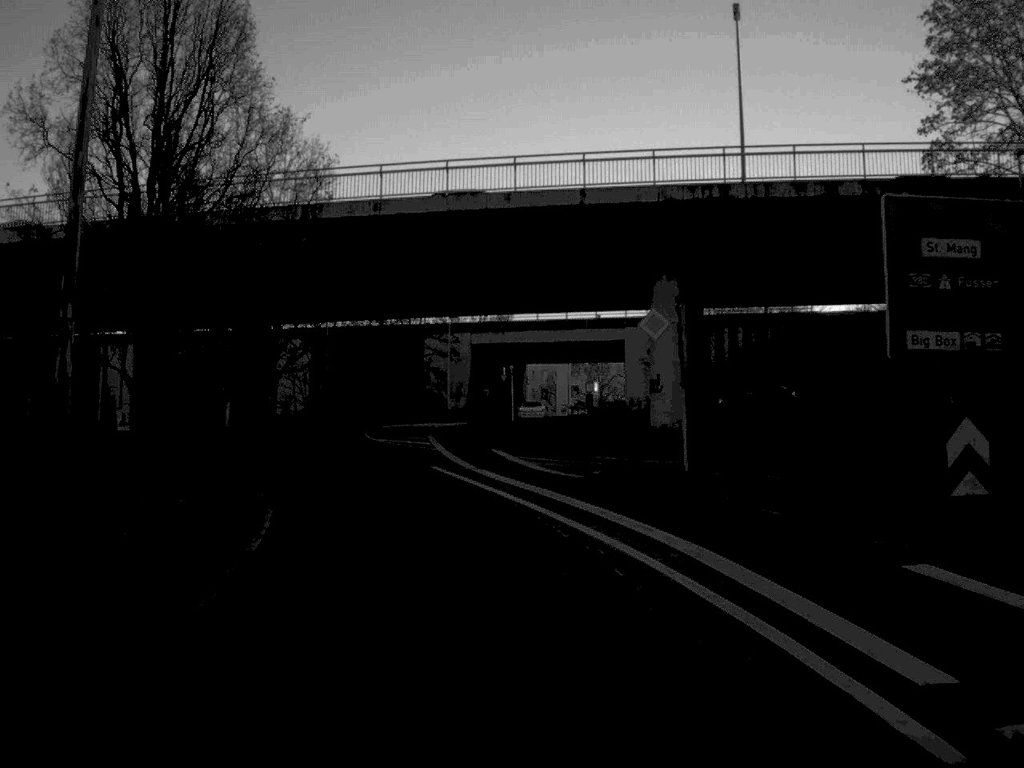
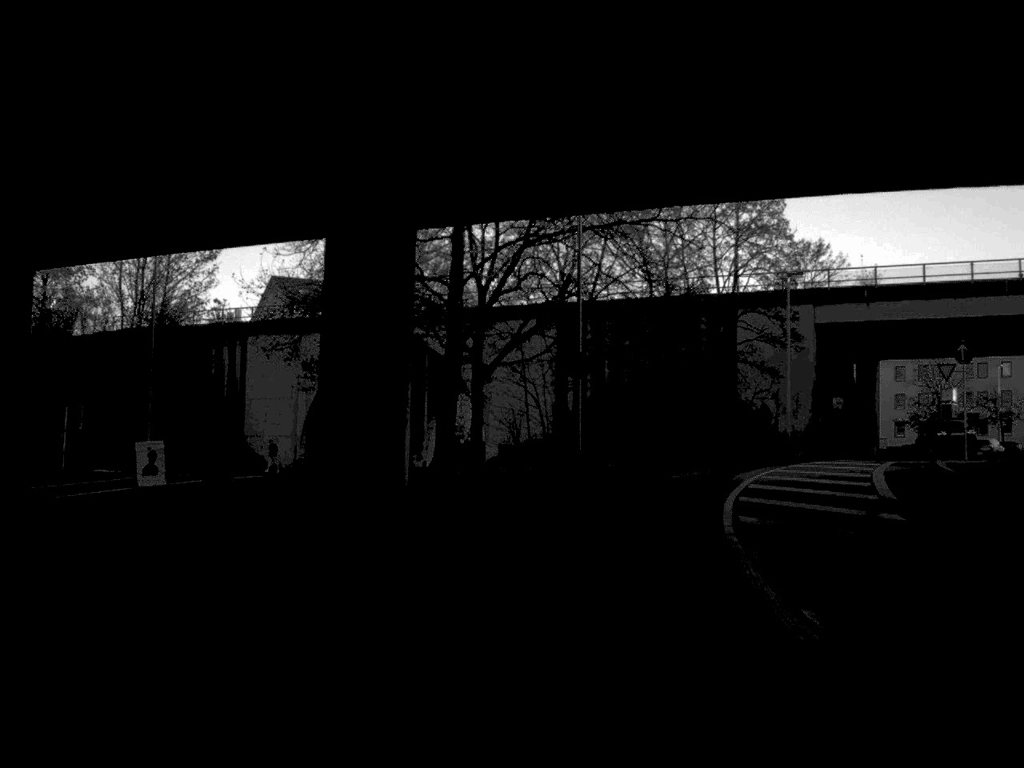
(-5.6, +37.5) m; -11°
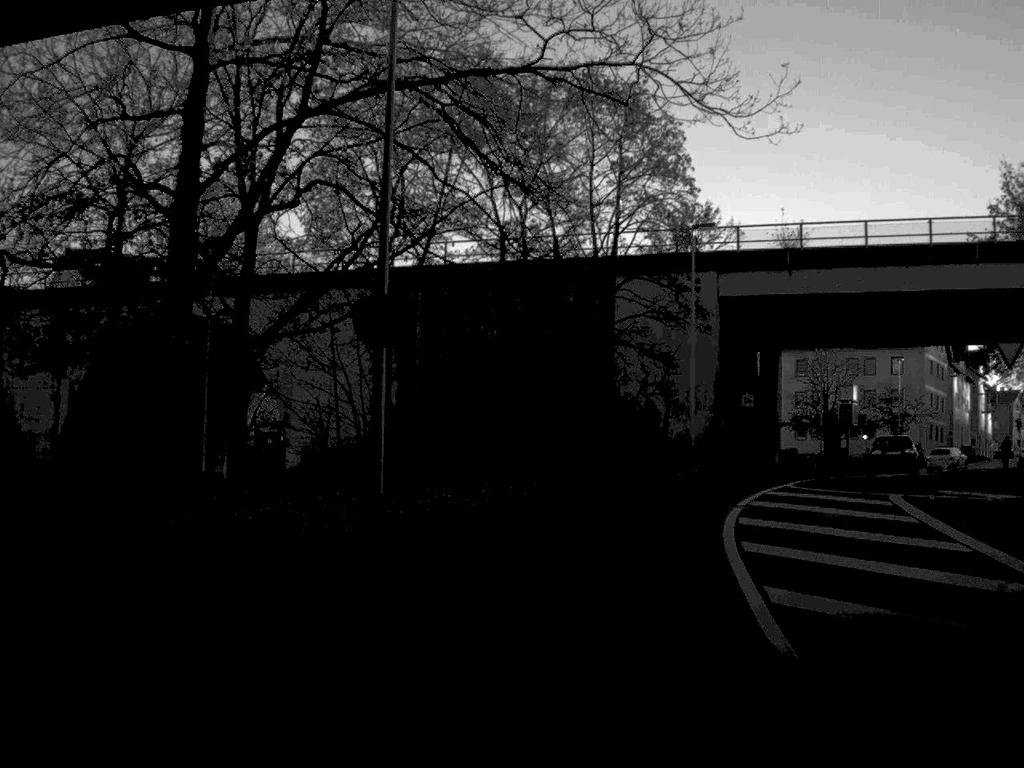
(+0.8, +14.5) m; +7°
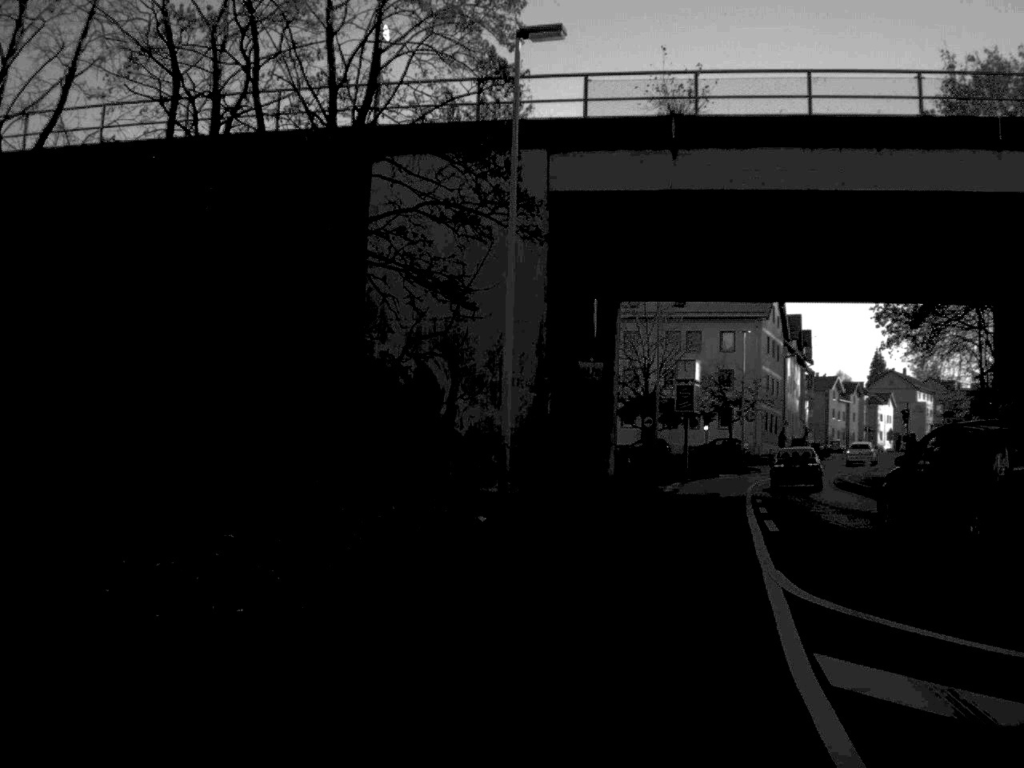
(+1.7, +19.1) m; +10°
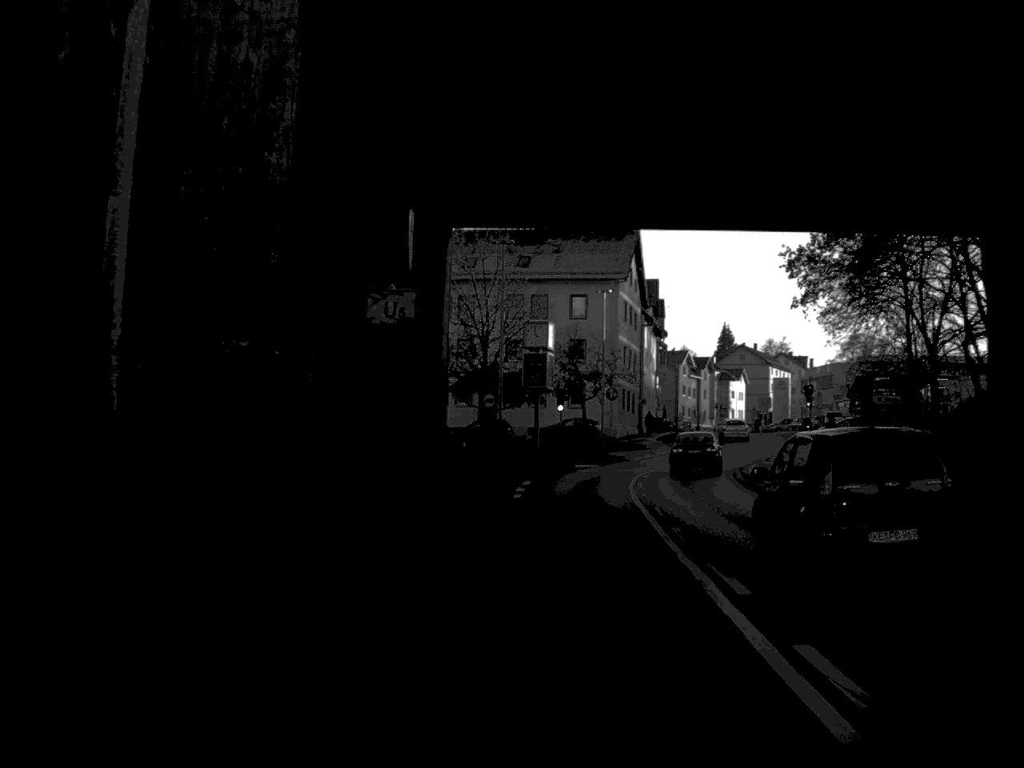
(+0.8, +12.6) m; +7°
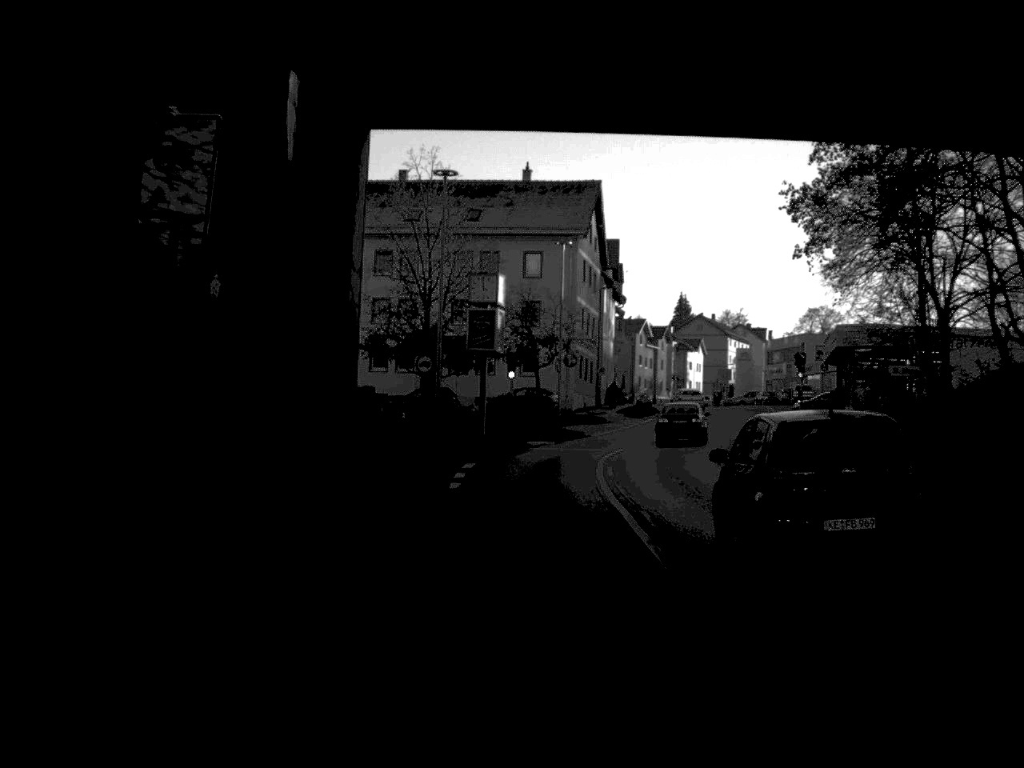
(+0.2, +7.4) m; +2°
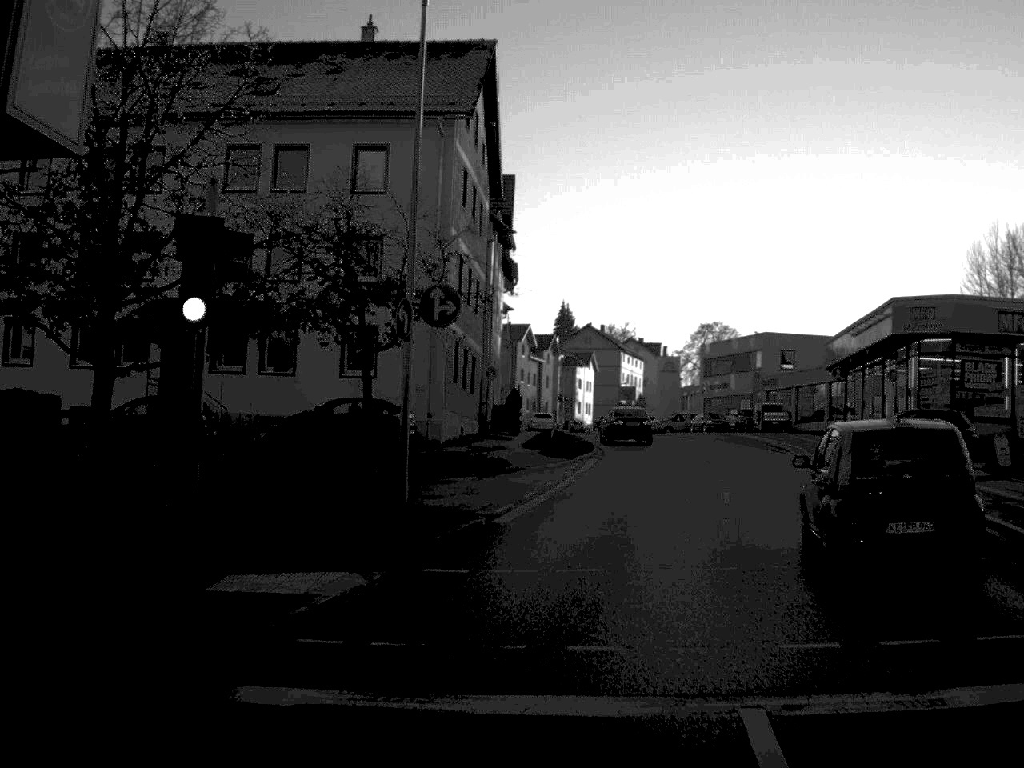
(+1.0, +33.7) m; +6°
